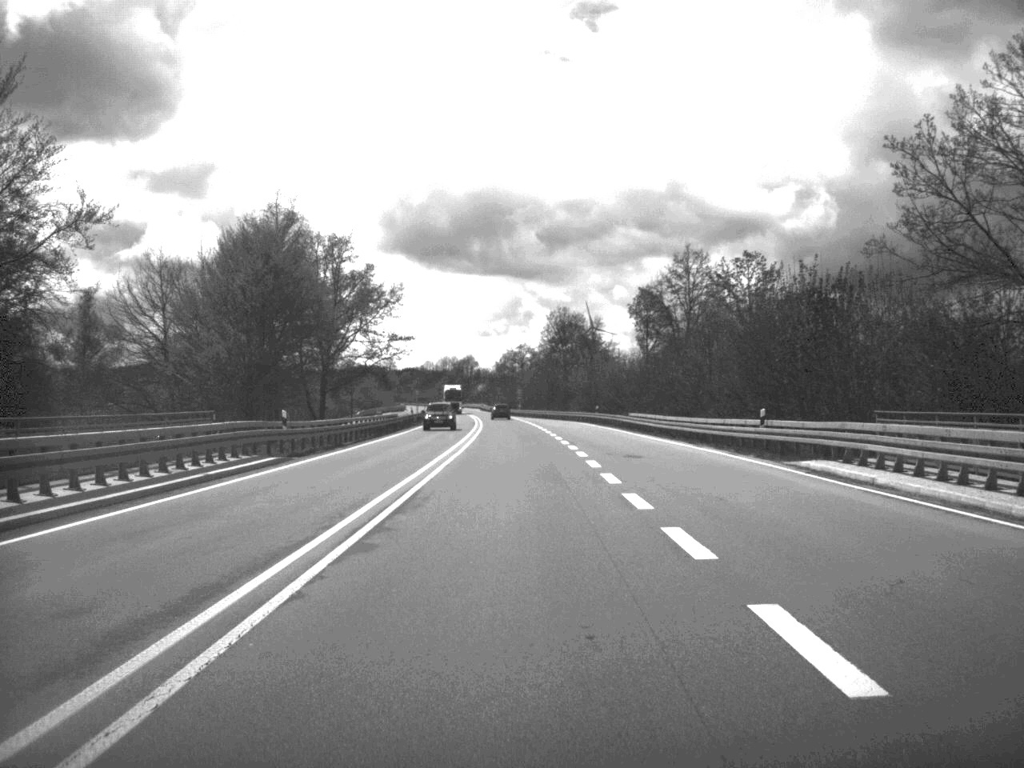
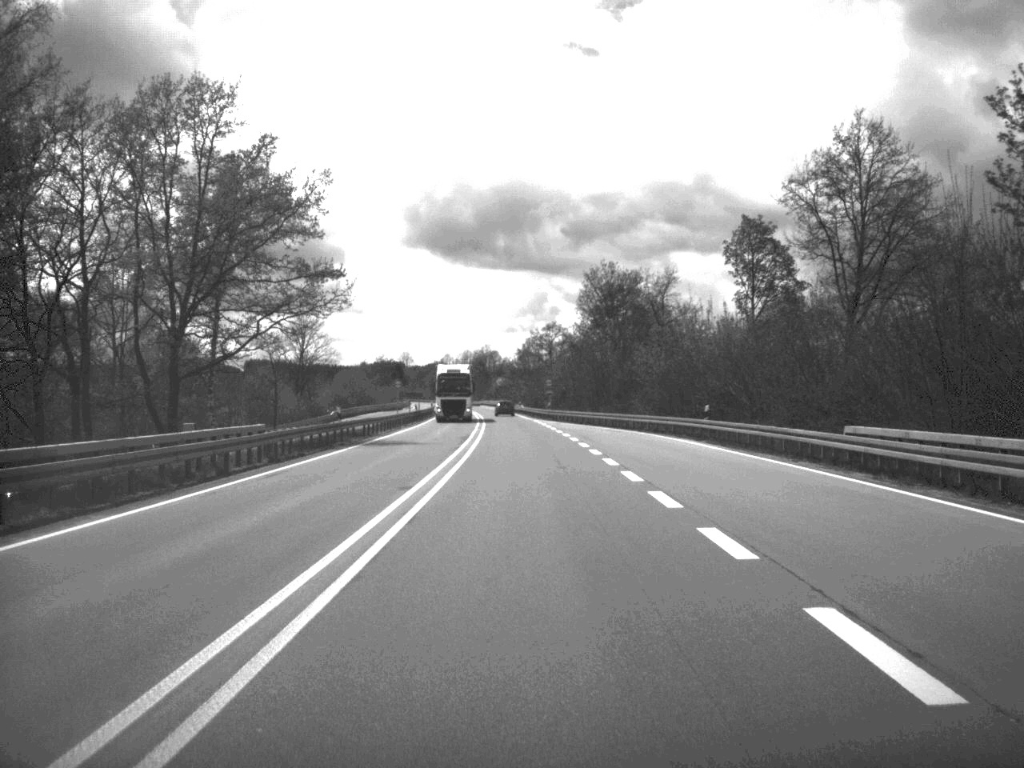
(-0.6, +47.5) m; -1°
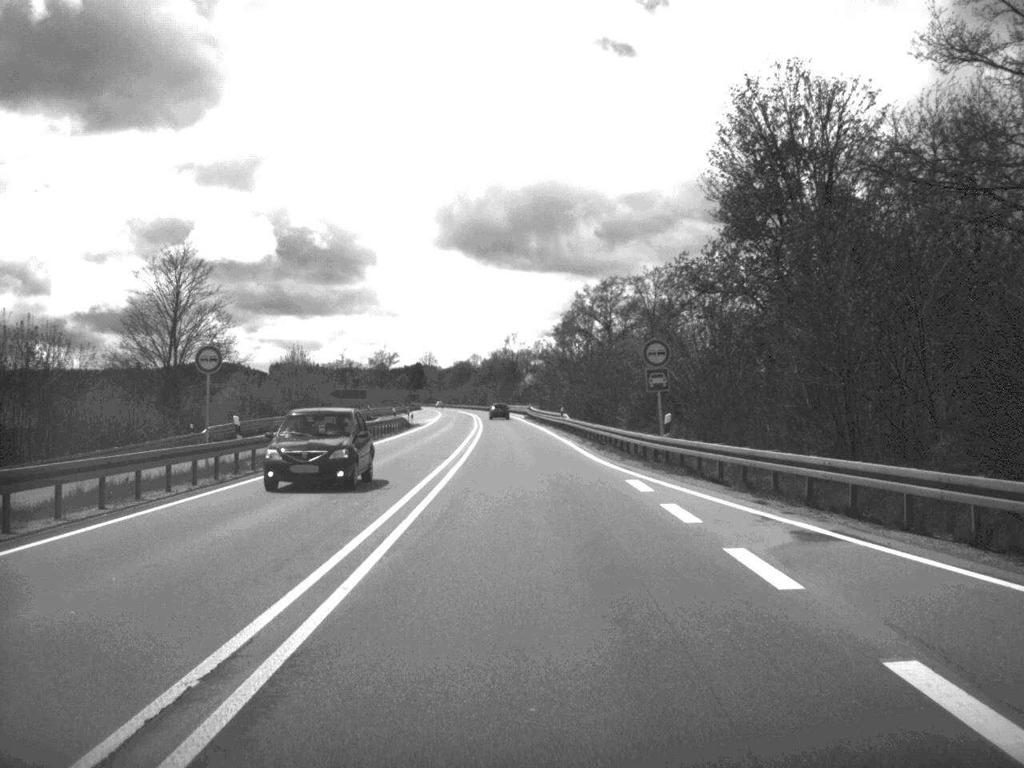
(-0.8, +66.7) m; -2°
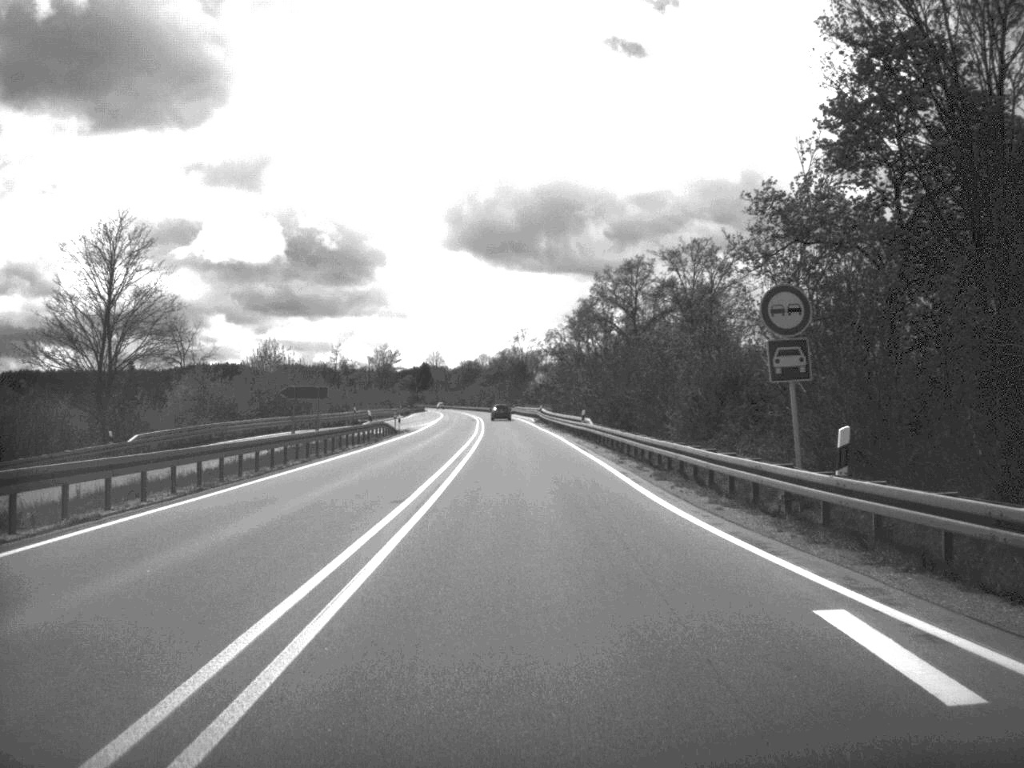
(-0.1, +15.9) m; 0°
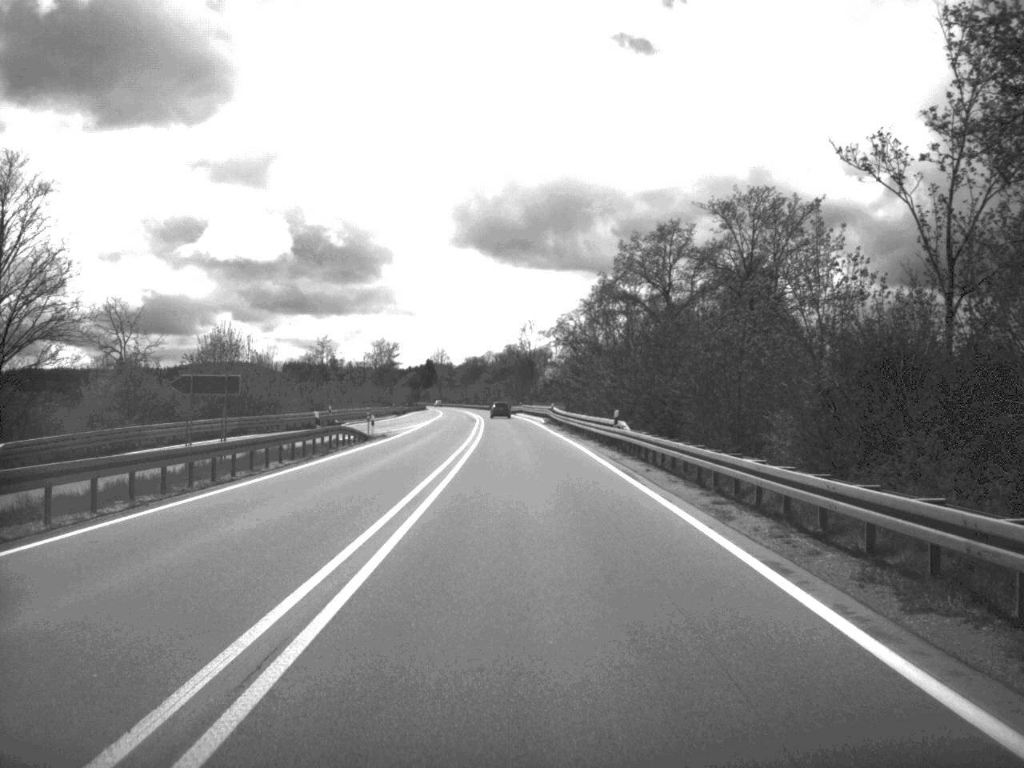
(-0.1, +16.7) m; 0°
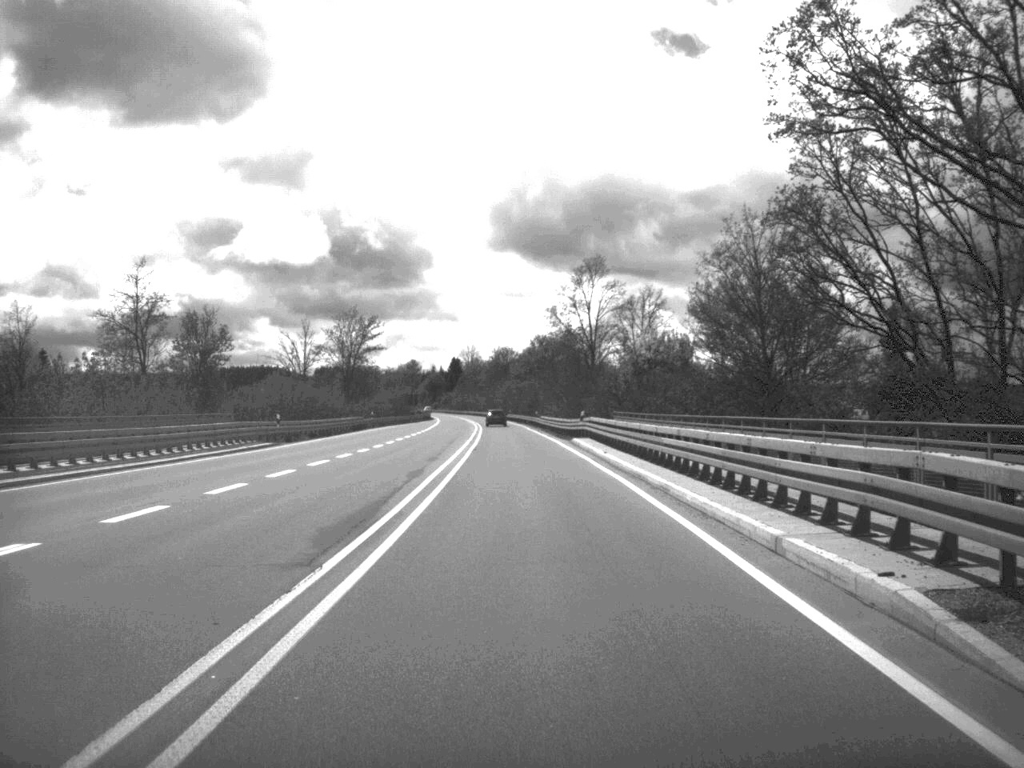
(-1.3, +82.9) m; -2°
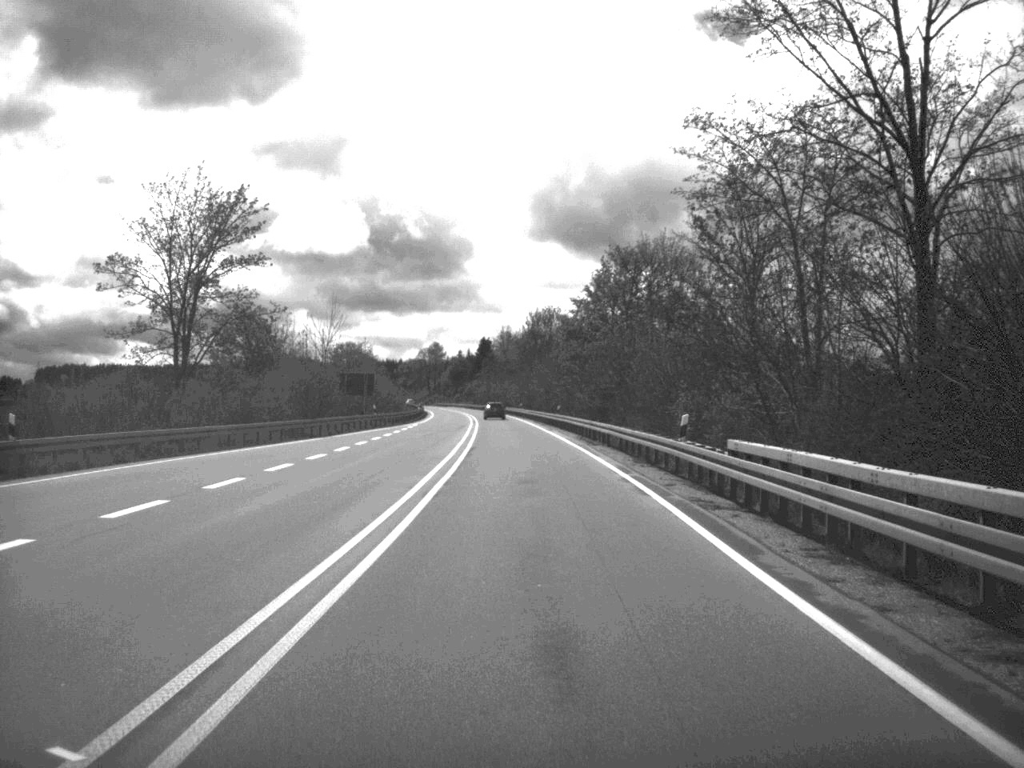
(-1.5, +83.1) m; -2°
